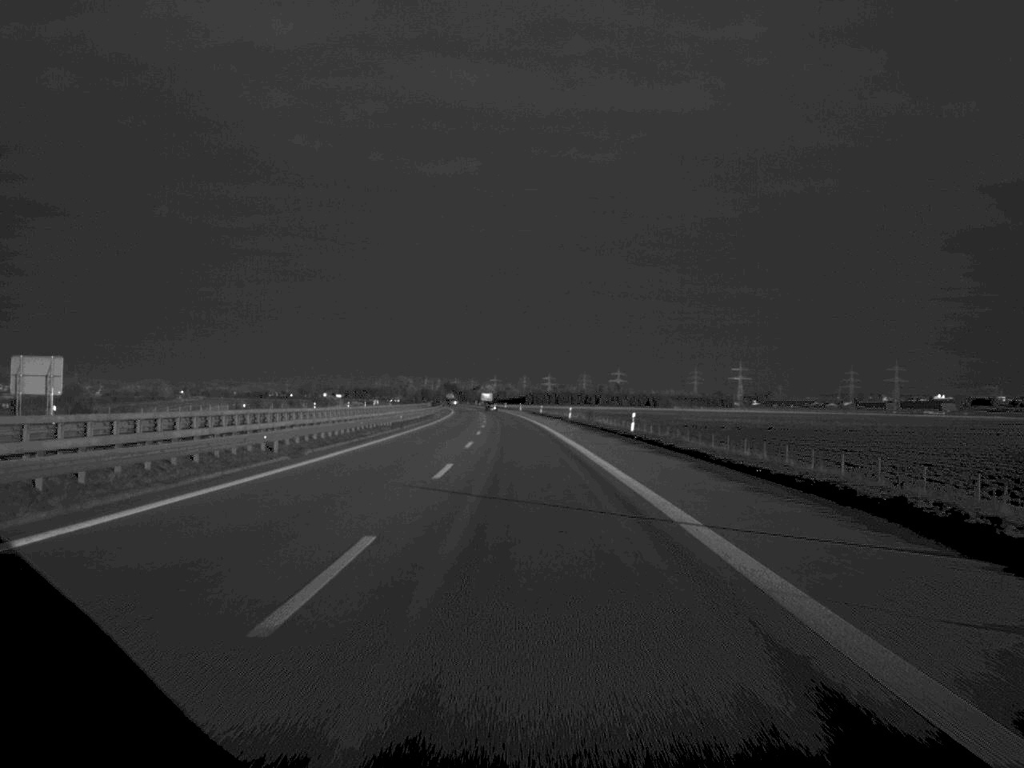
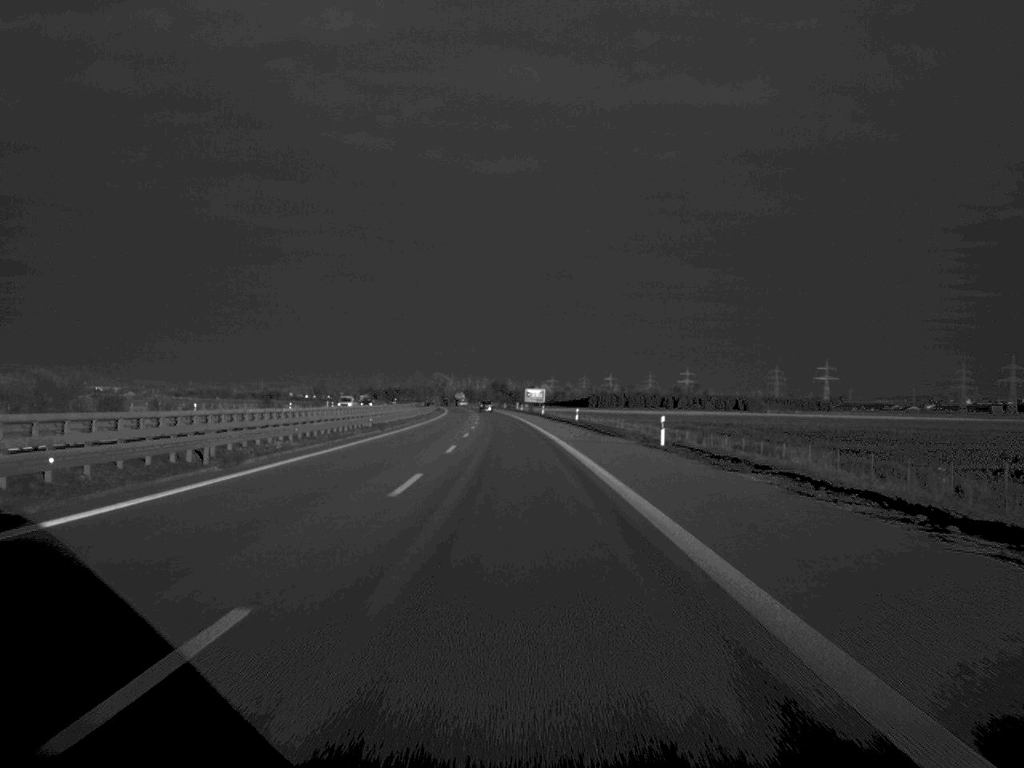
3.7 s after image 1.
(-3.8, +166.2) m; -3°
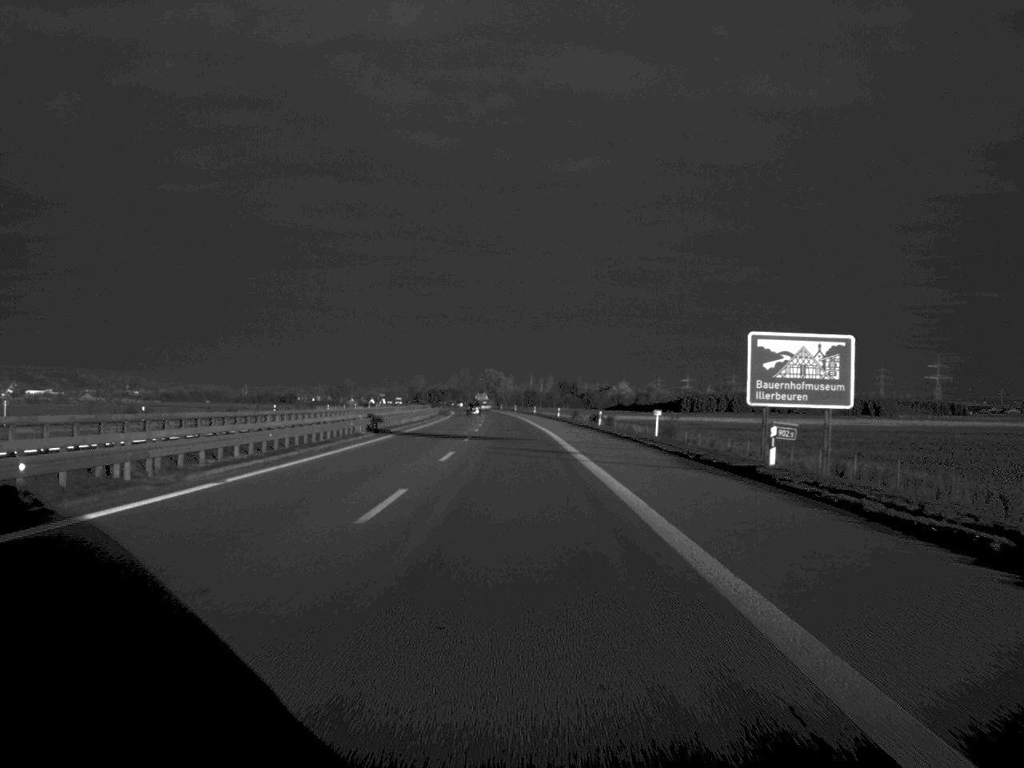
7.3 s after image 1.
(-4.6, +164.7) m; -3°
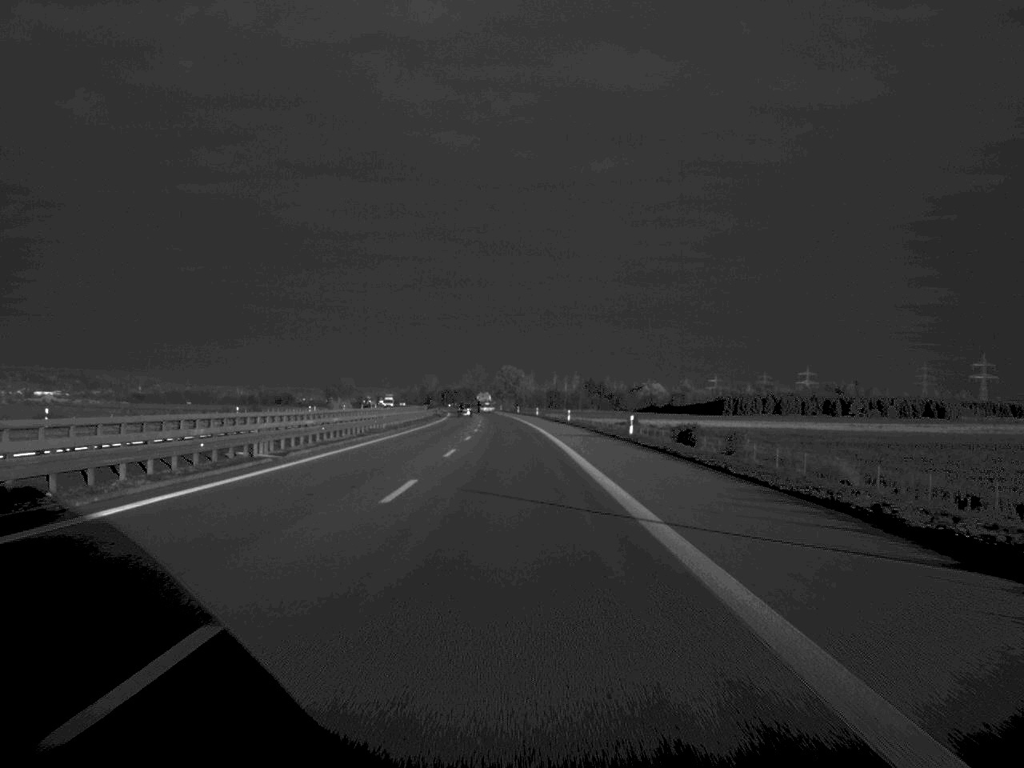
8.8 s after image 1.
(-0.6, +68.0) m; -1°
